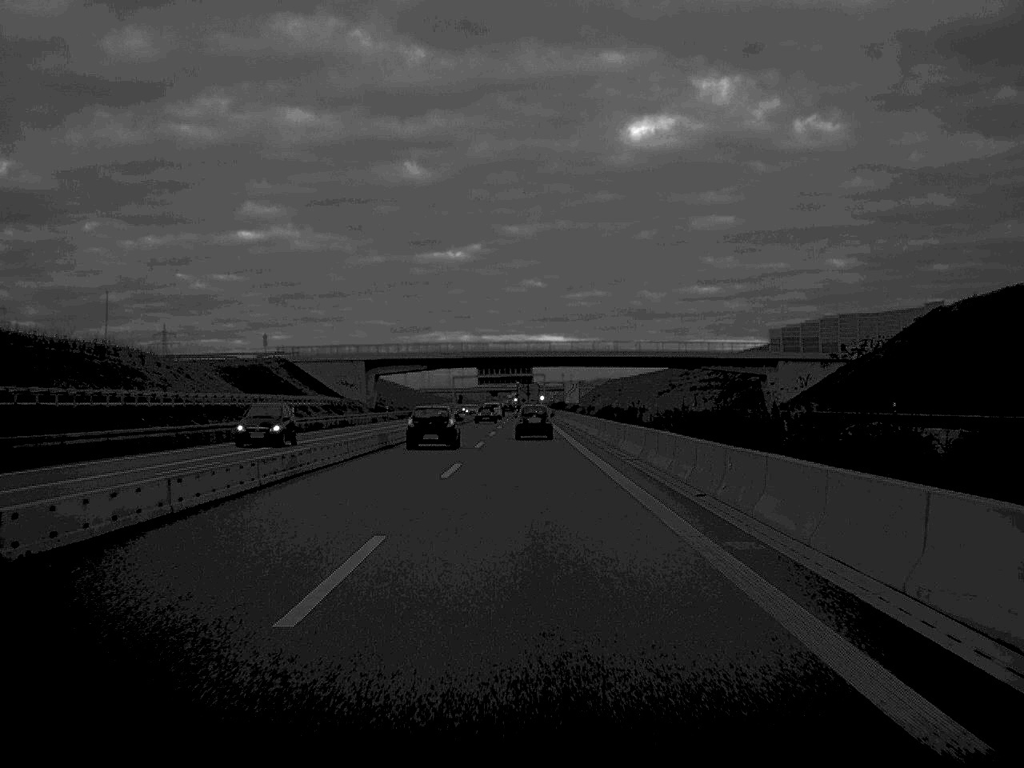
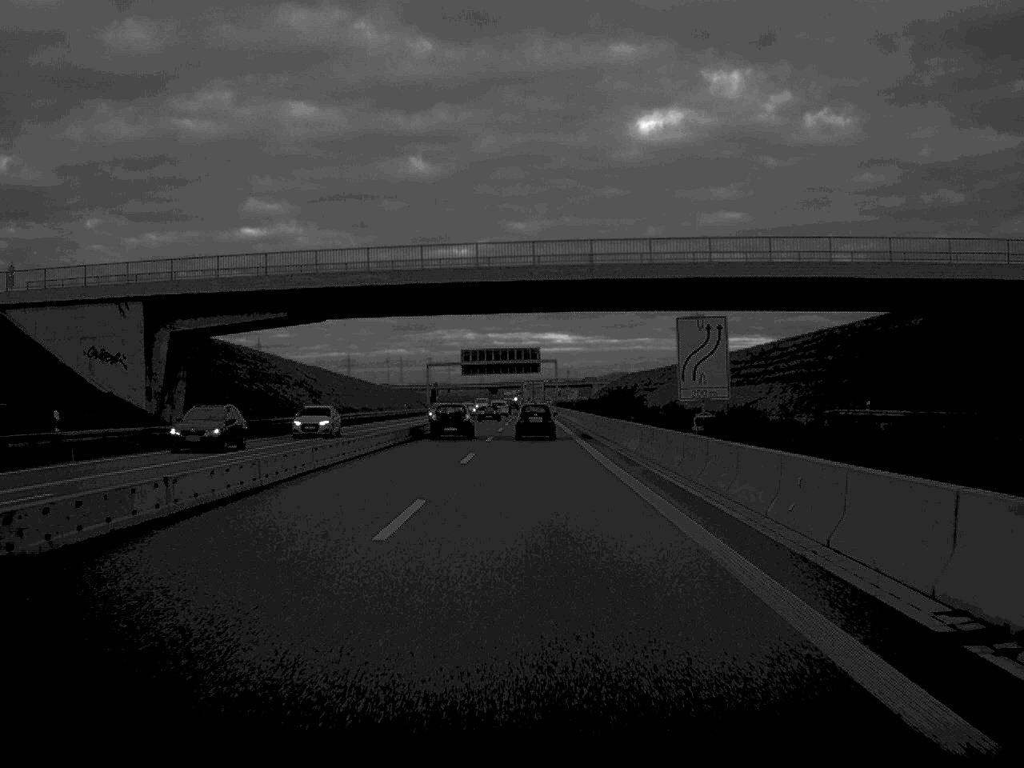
(-0.2, +84.5) m; 0°
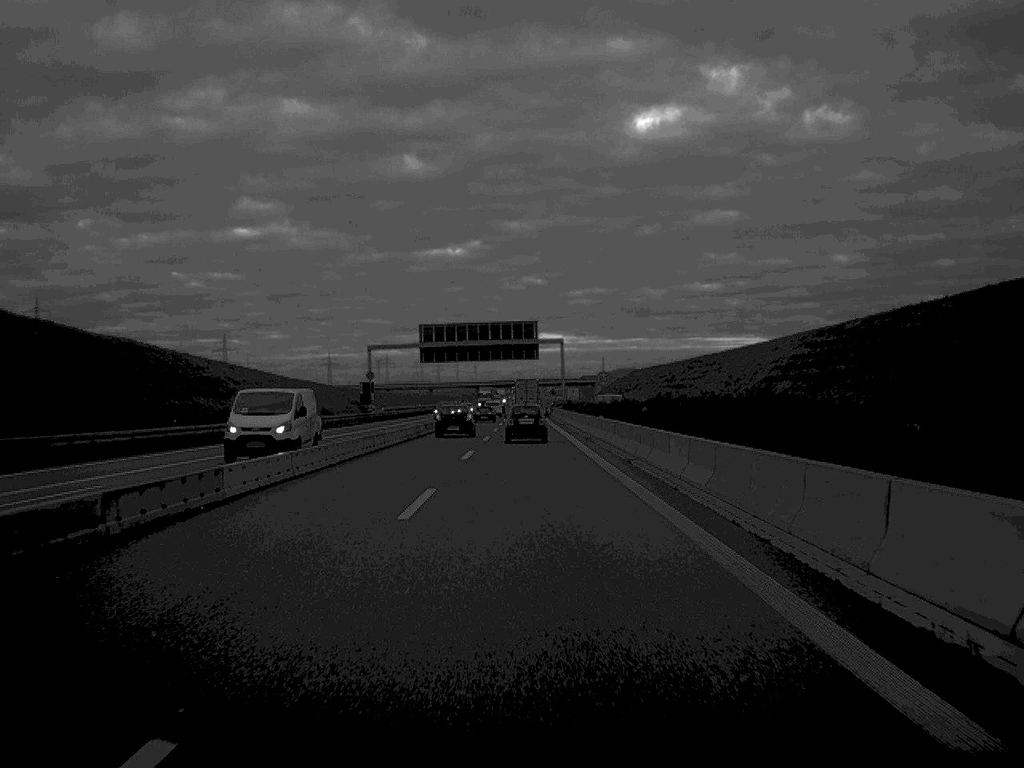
(+0.2, +68.4) m; 0°
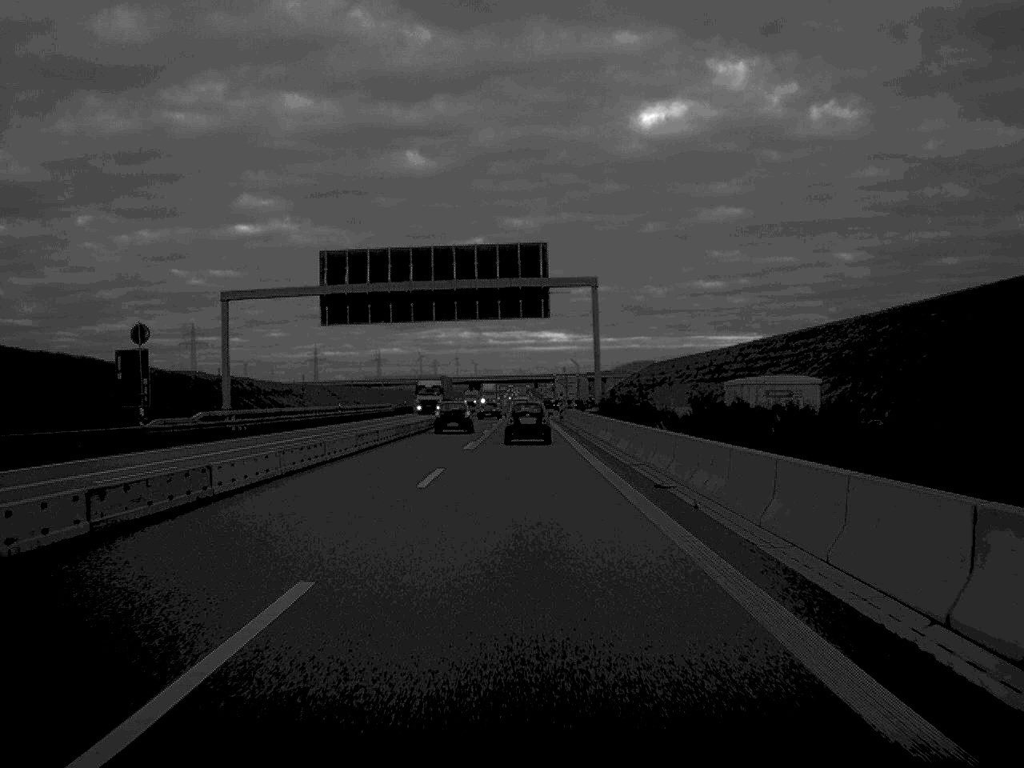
(+0.1, +66.1) m; 0°
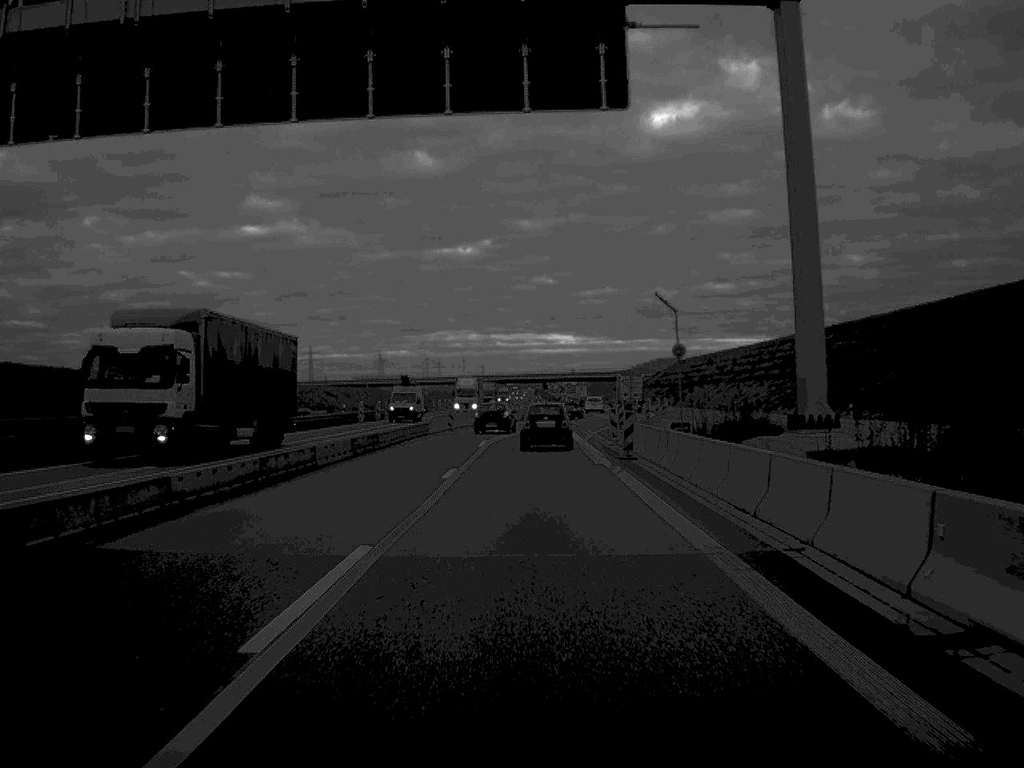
(-0.2, +50.6) m; 0°
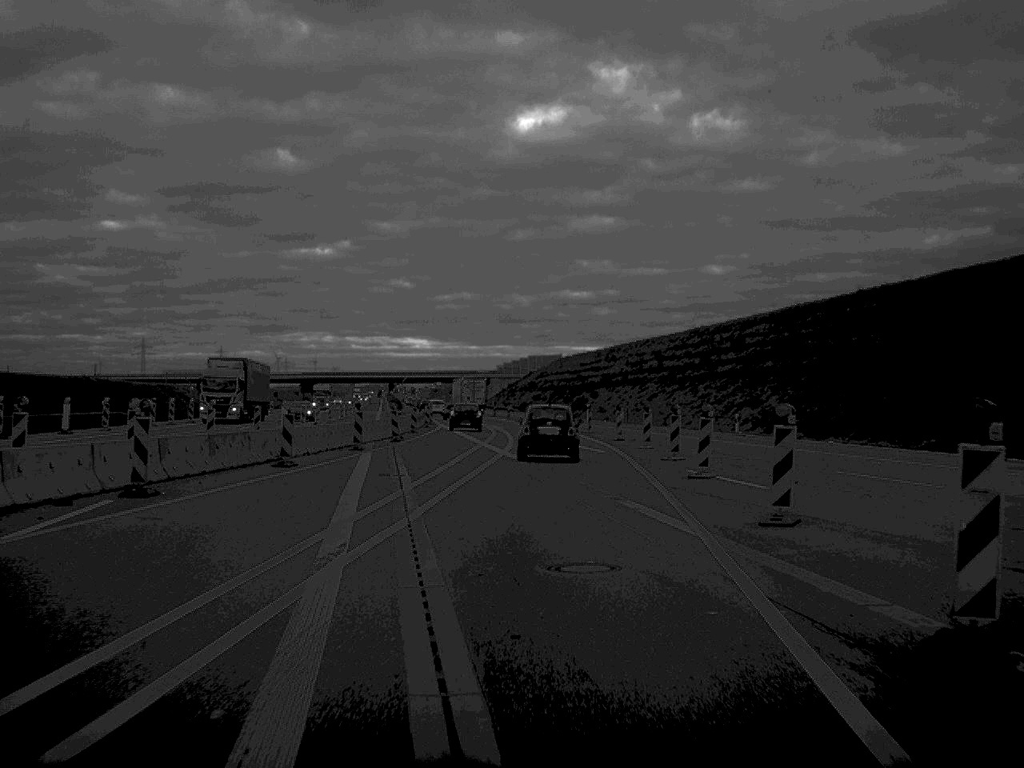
(+2.8, +66.7) m; +7°
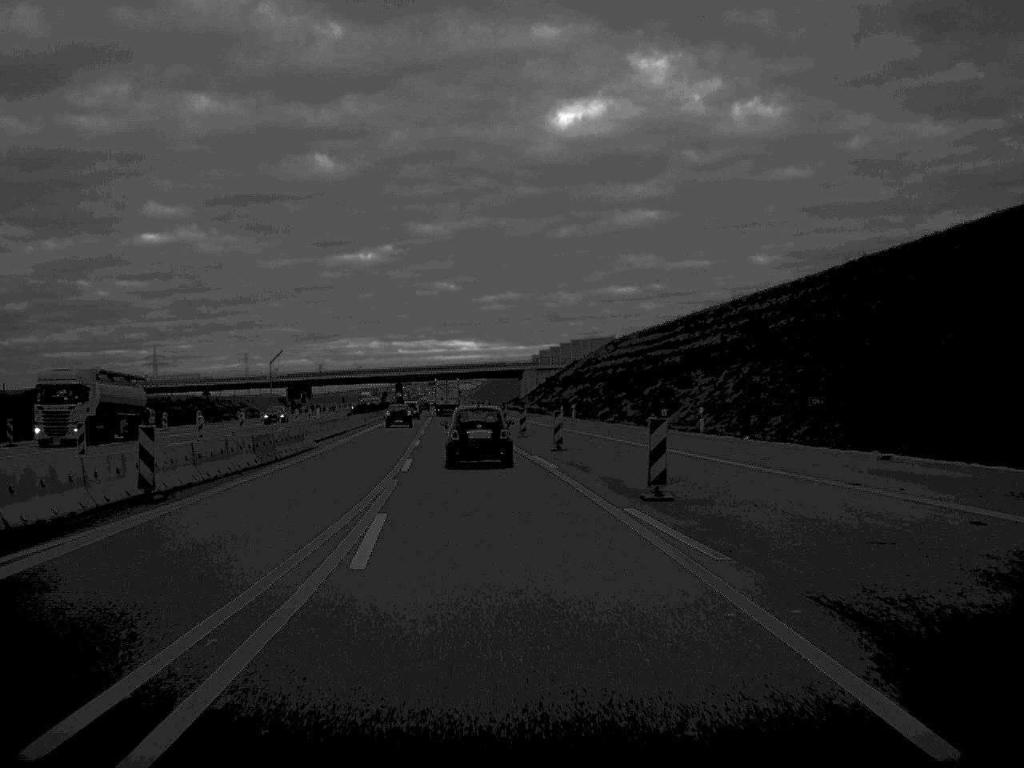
(+0.4, +64.6) m; -3°
